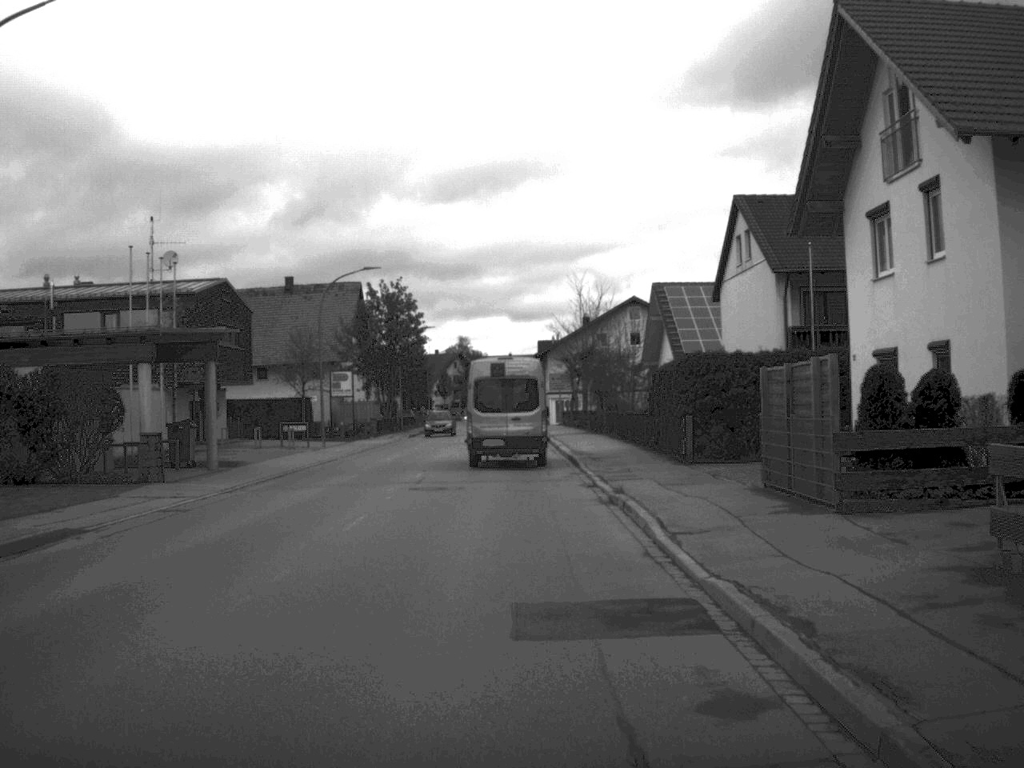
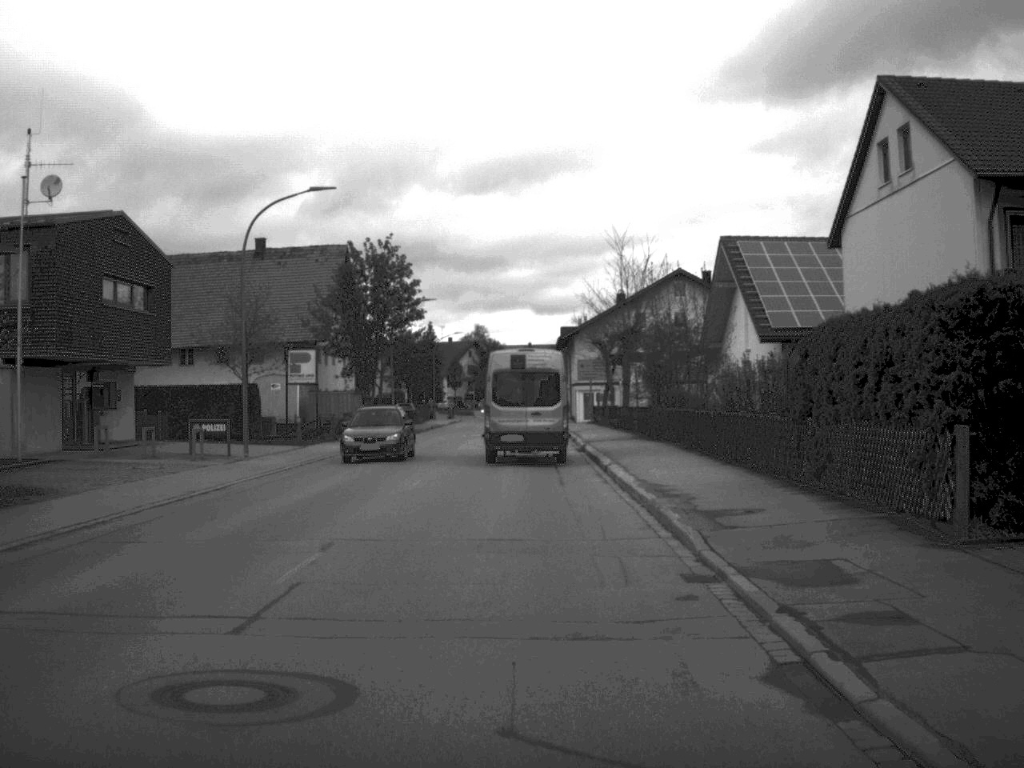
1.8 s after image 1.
(-0.2, +17.8) m; -1°
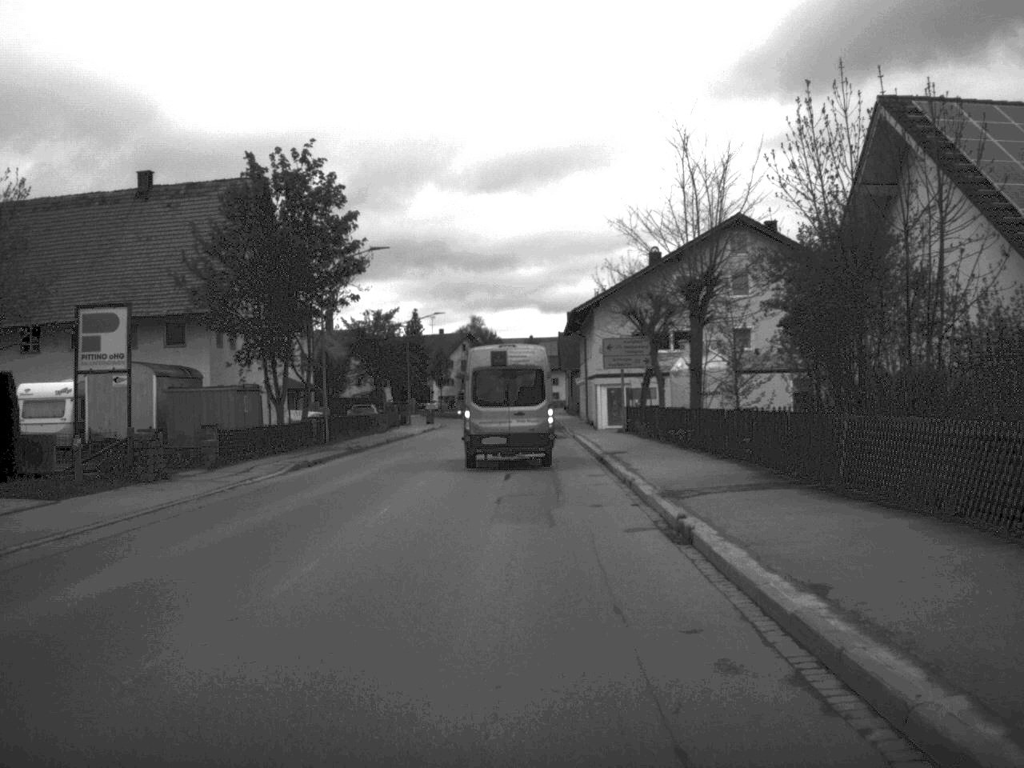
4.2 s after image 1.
(-0.1, +24.4) m; 0°
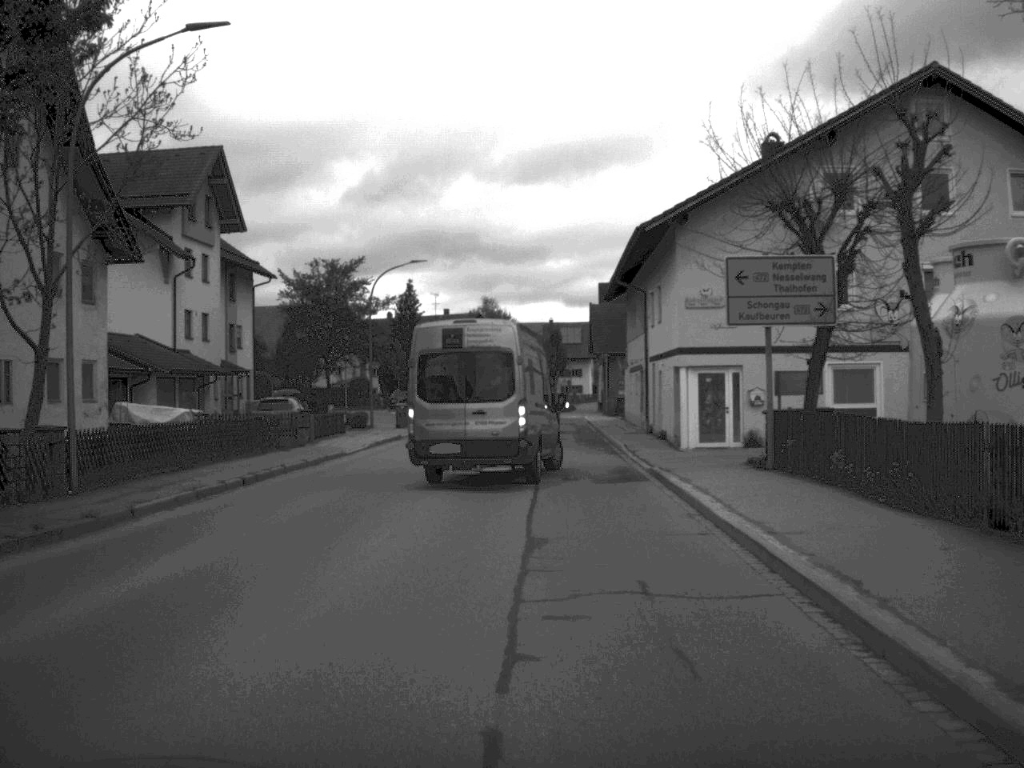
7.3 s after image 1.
(-0.2, +28.1) m; -1°
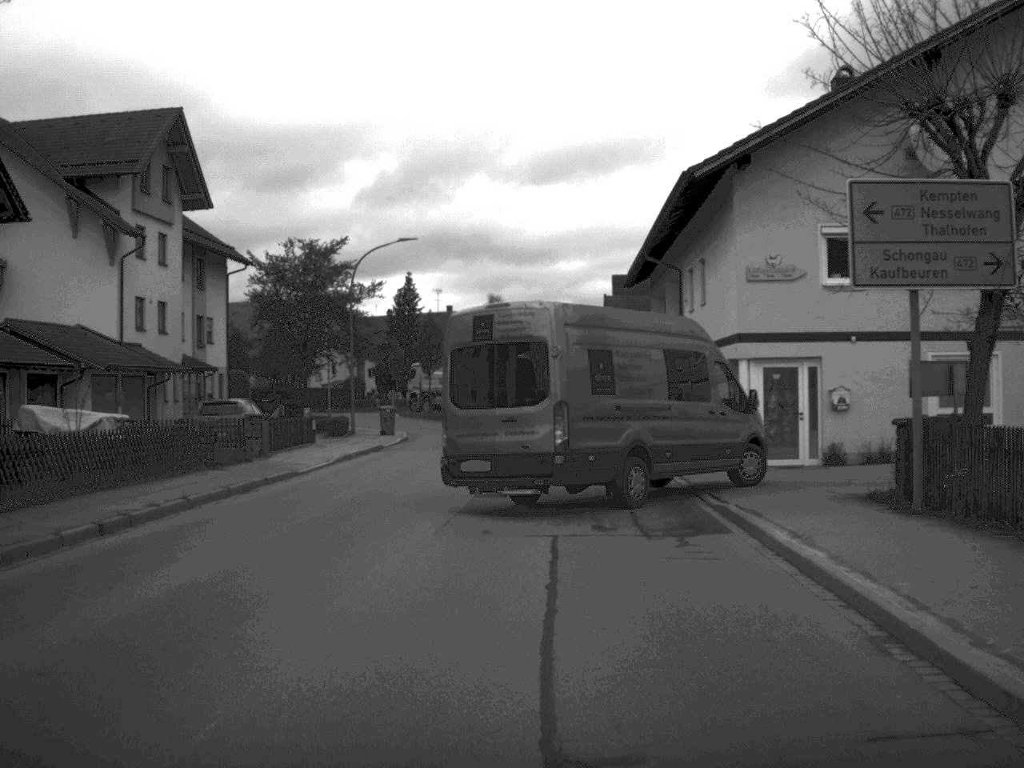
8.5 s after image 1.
(0.0, +8.3) m; 0°
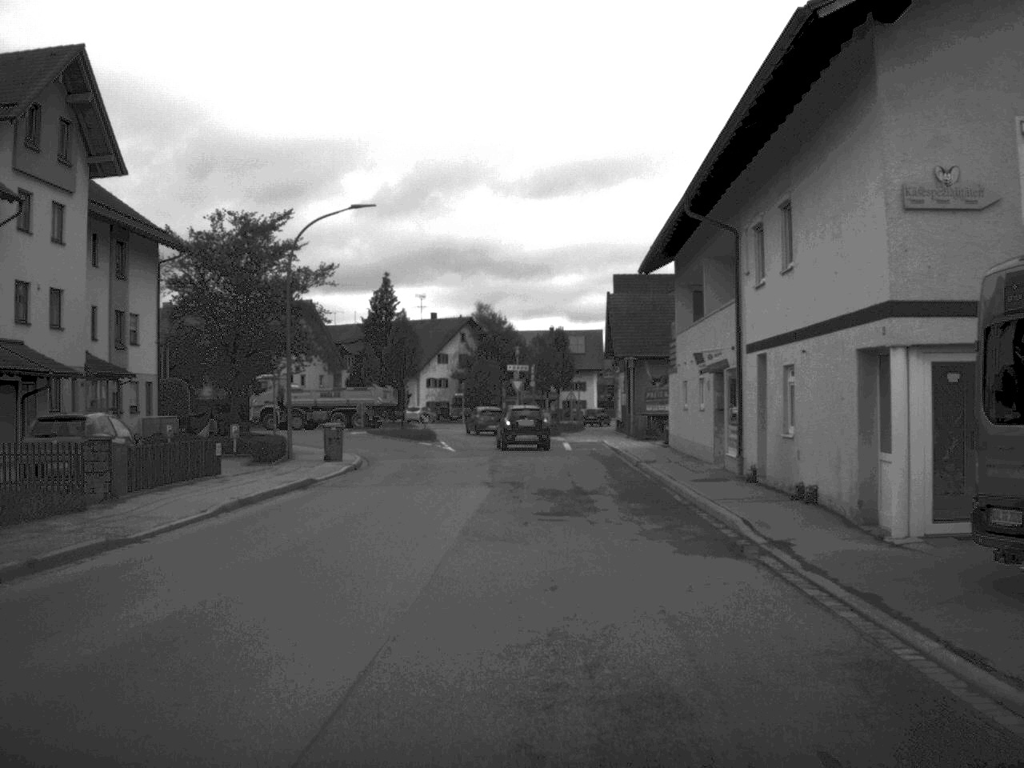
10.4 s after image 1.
(0.0, +11.2) m; 0°
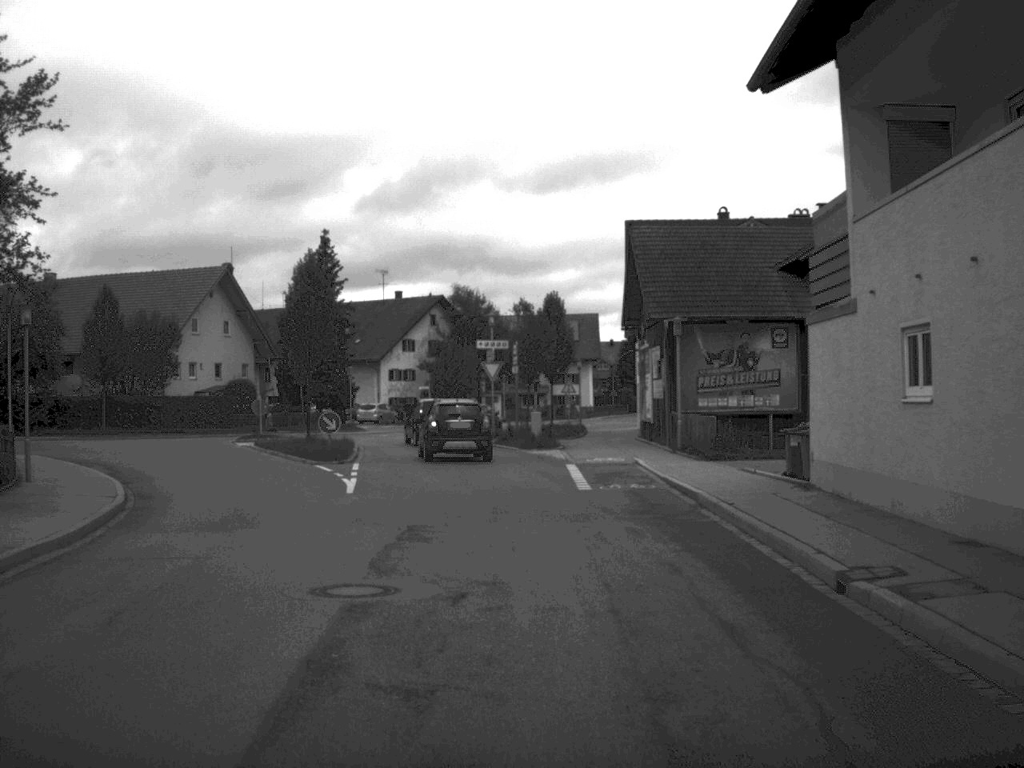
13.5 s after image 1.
(+0.2, +23.8) m; 0°
